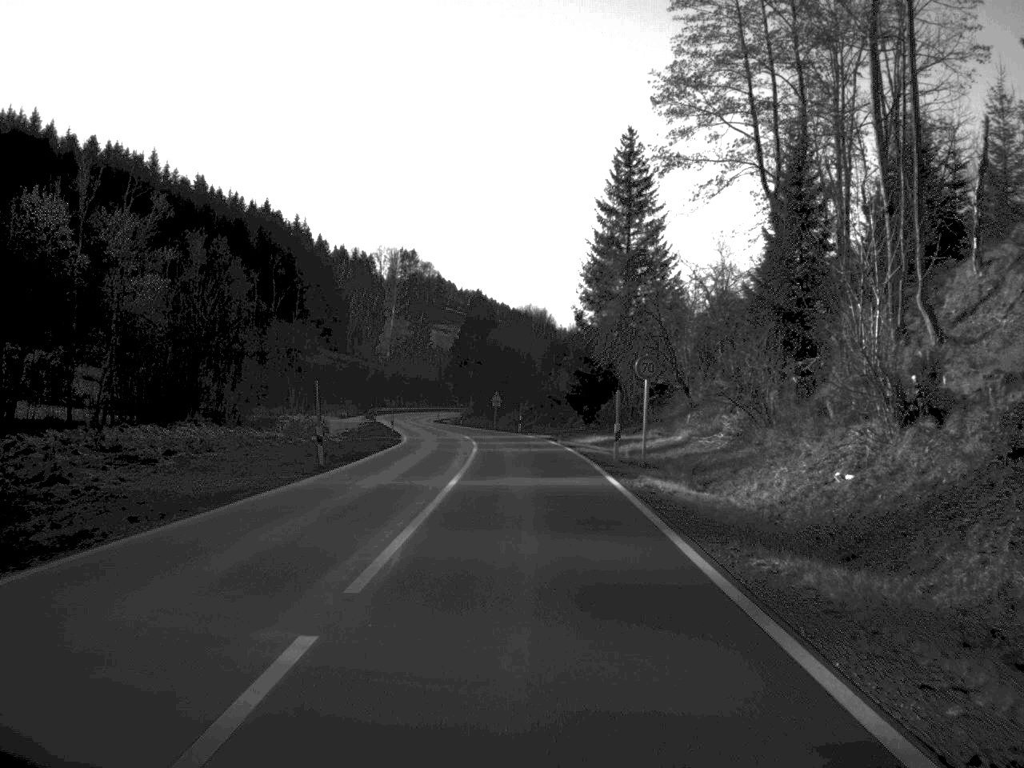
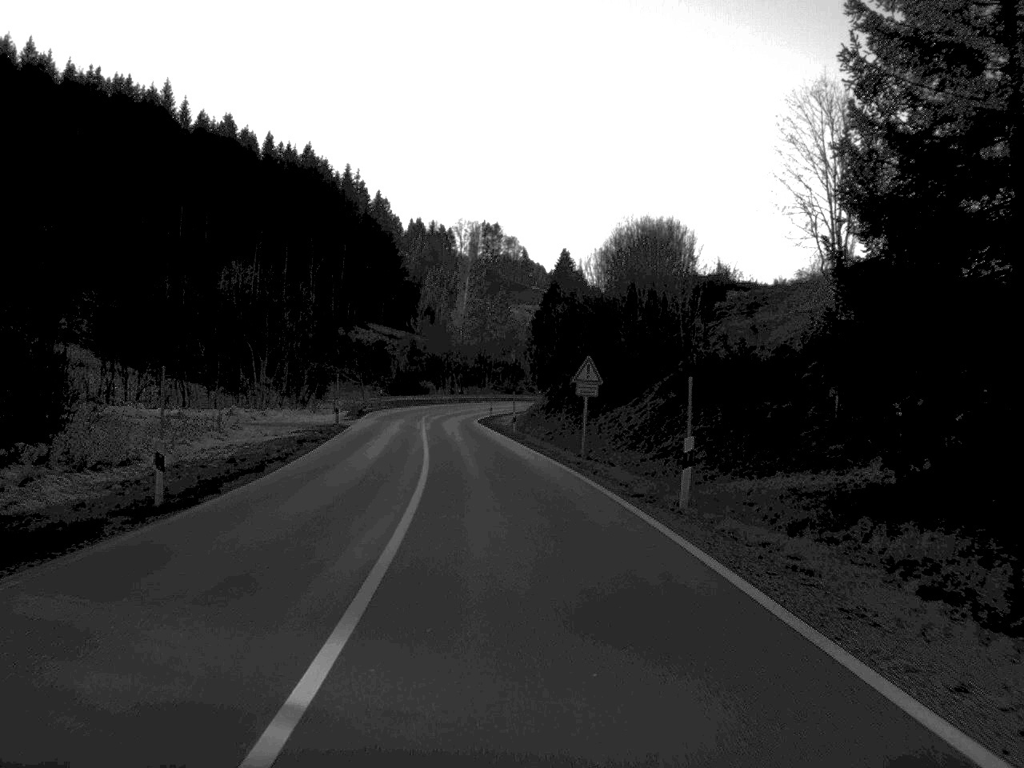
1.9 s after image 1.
(-1.4, +58.7) m; -4°
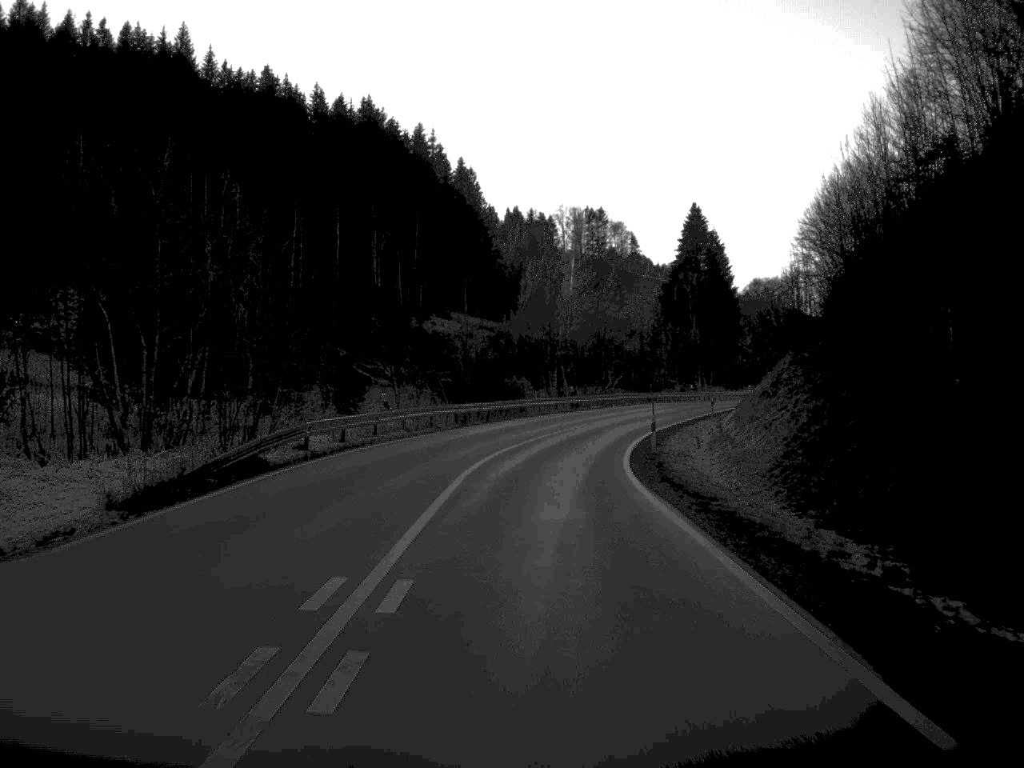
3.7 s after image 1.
(-2.9, +53.2) m; -5°
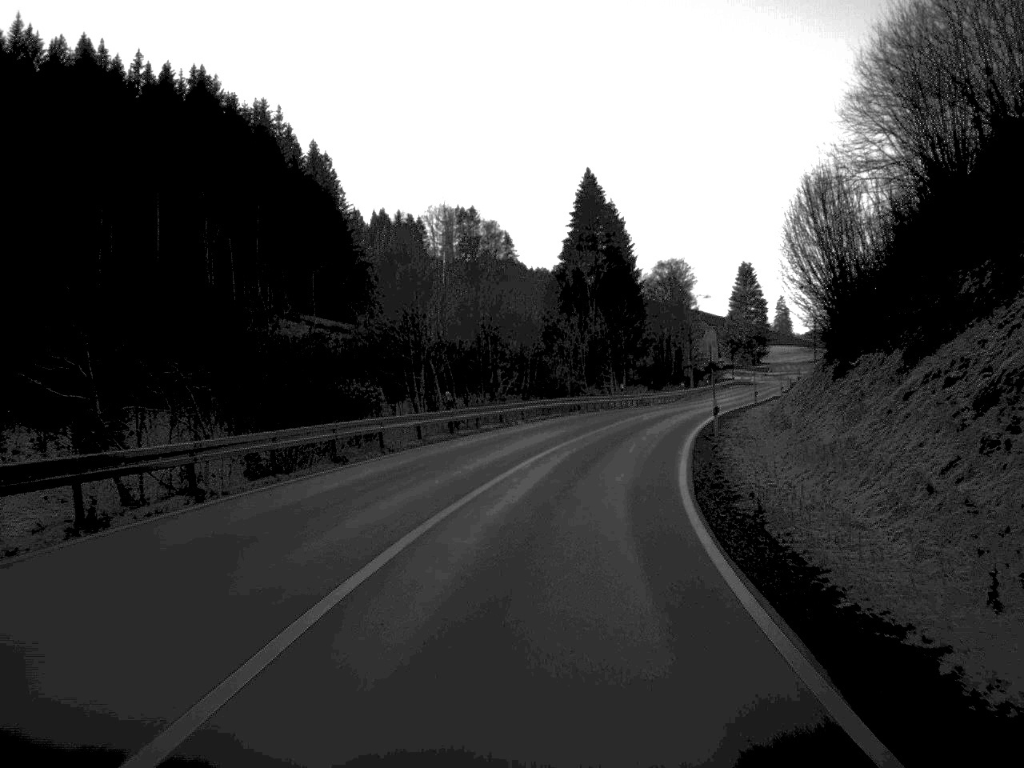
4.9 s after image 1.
(+1.2, +33.2) m; +6°
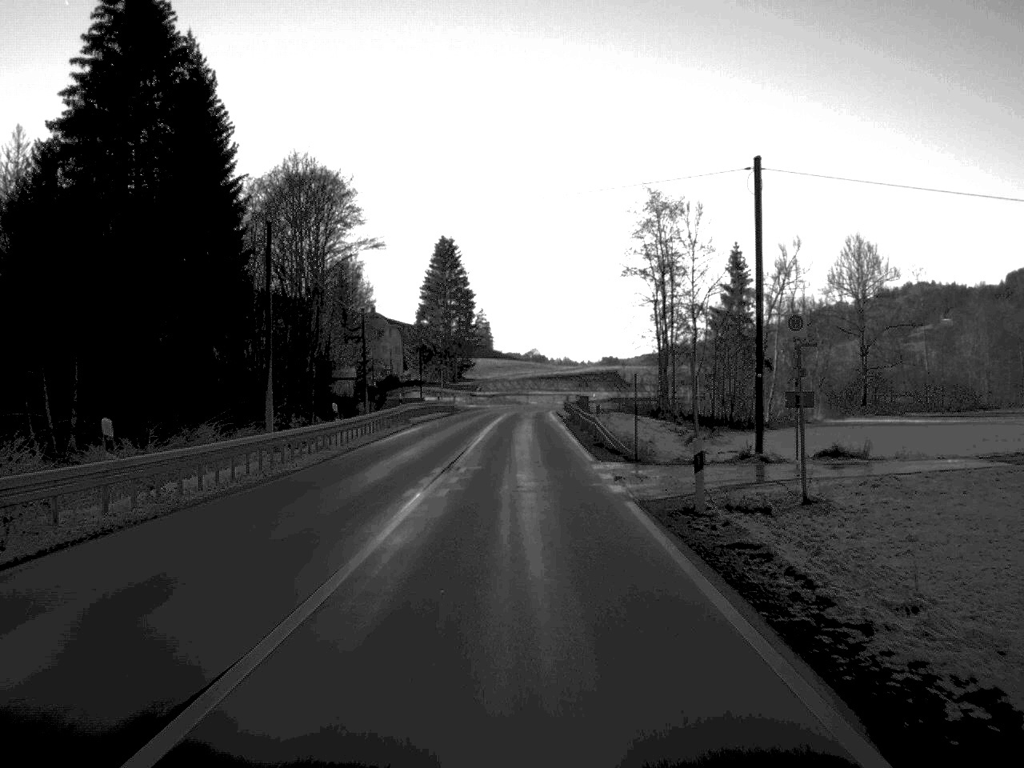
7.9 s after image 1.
(+14.0, +85.5) m; +13°
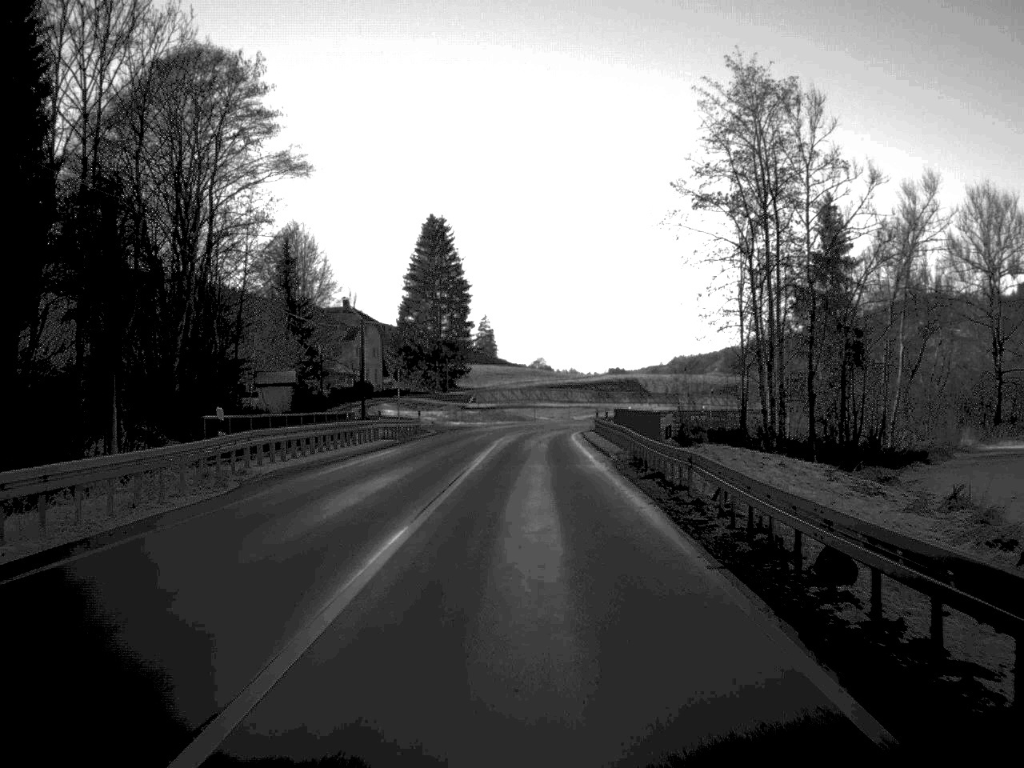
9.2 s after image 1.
(-0.1, +37.7) m; 0°
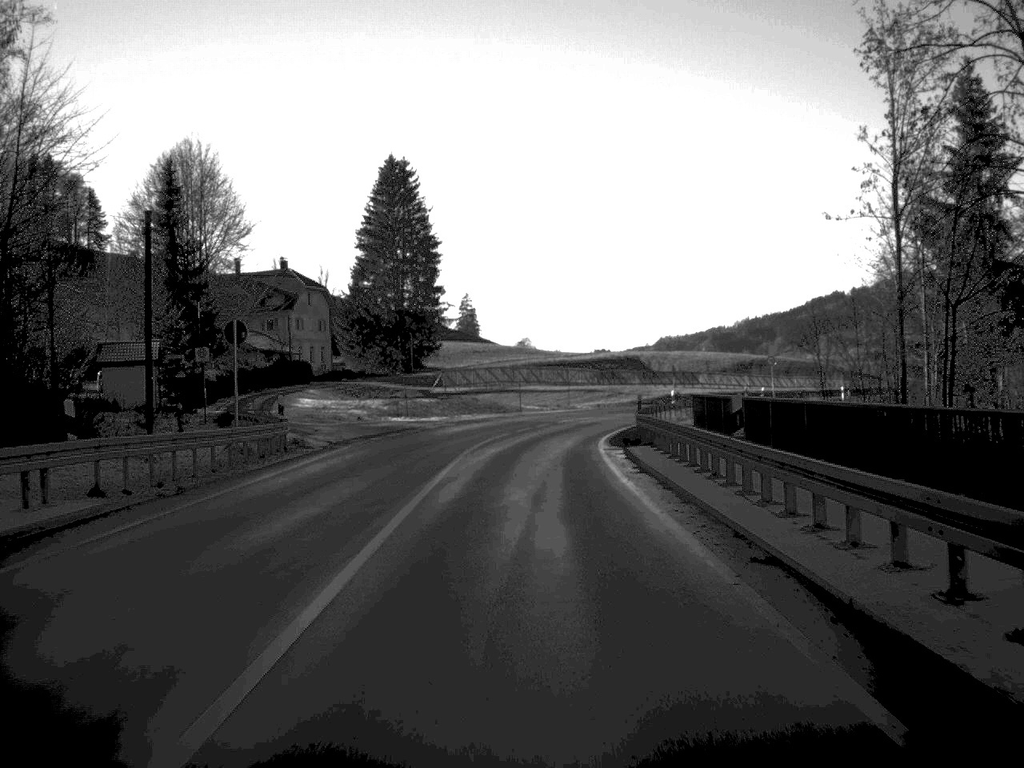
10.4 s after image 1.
(+0.2, +33.0) m; +1°
